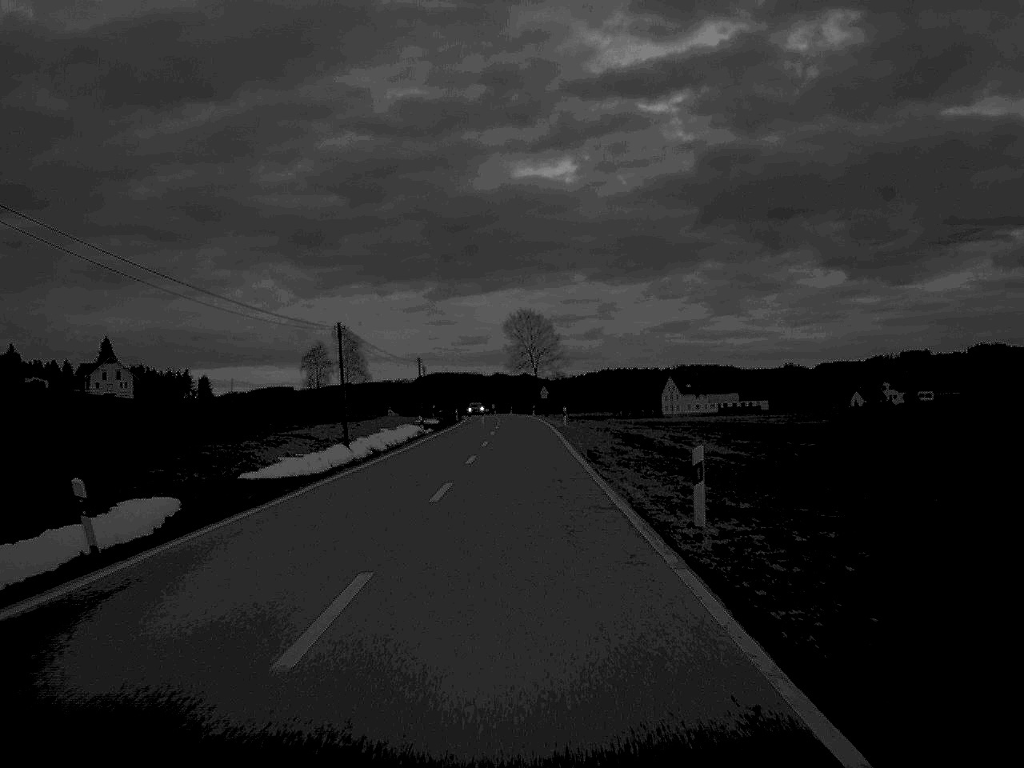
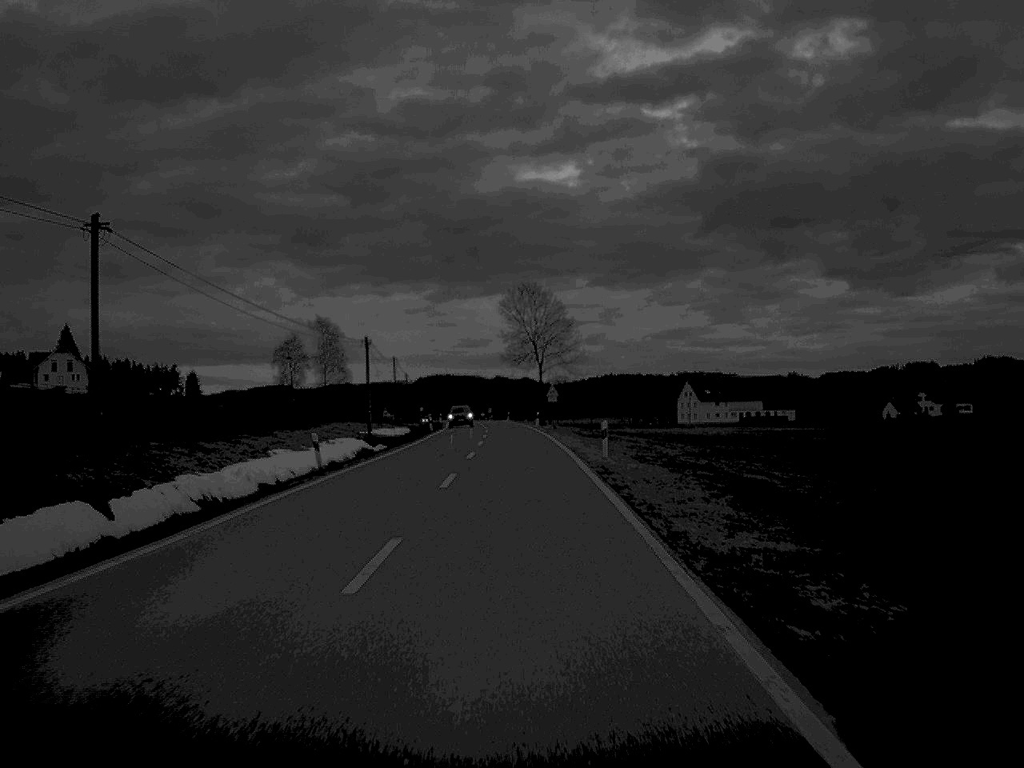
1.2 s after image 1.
(0.0, +33.1) m; 0°
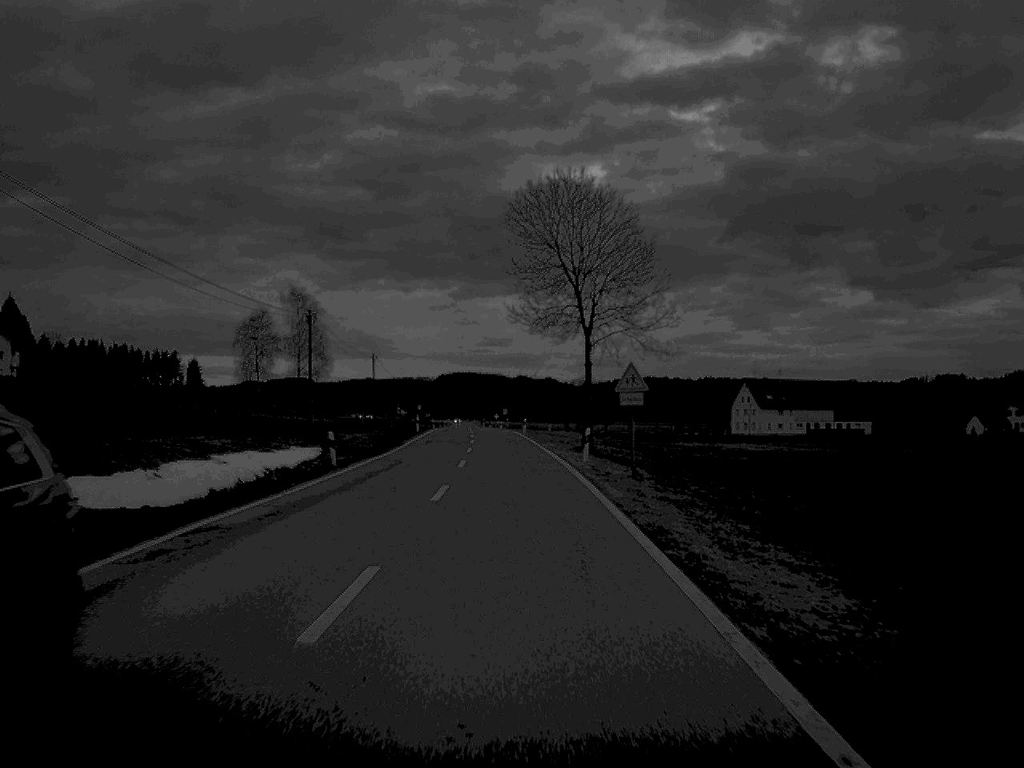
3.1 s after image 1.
(-0.3, +50.6) m; -1°
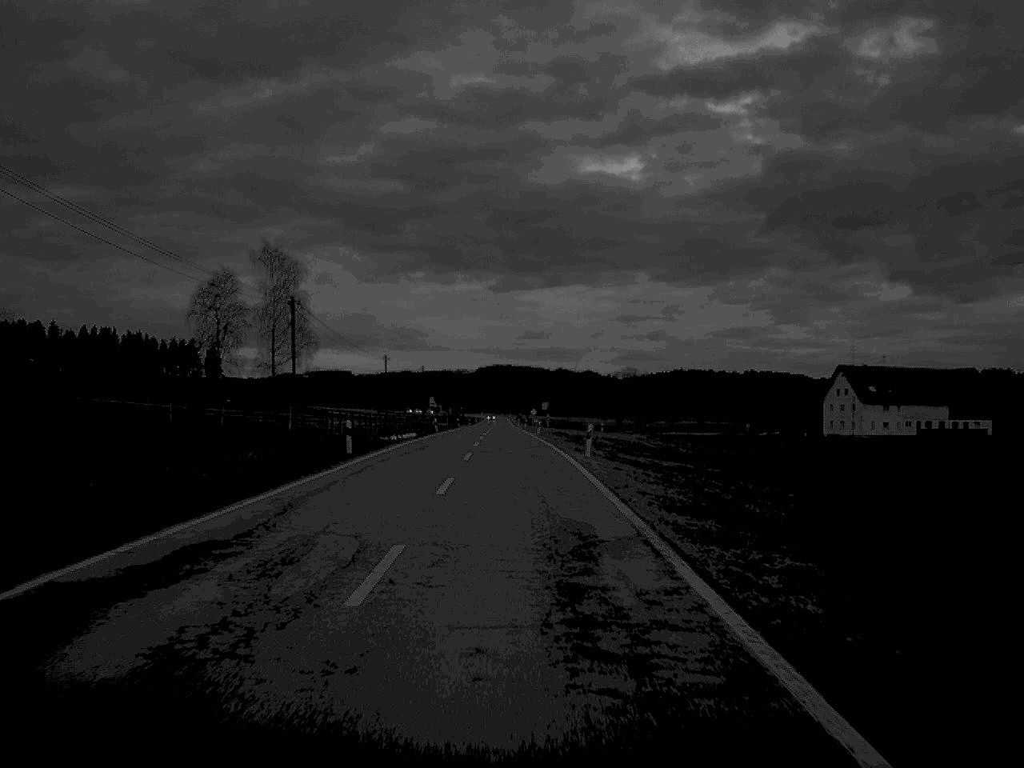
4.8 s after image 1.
(-0.7, +47.9) m; -2°
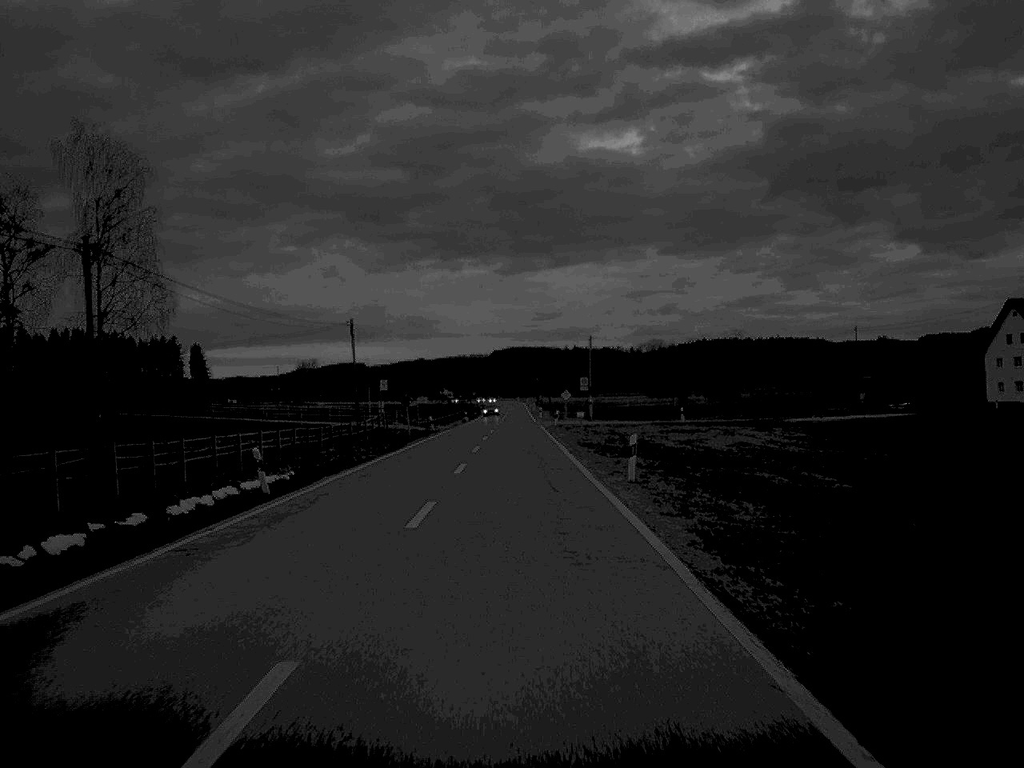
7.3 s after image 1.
(-0.7, +67.0) m; -1°
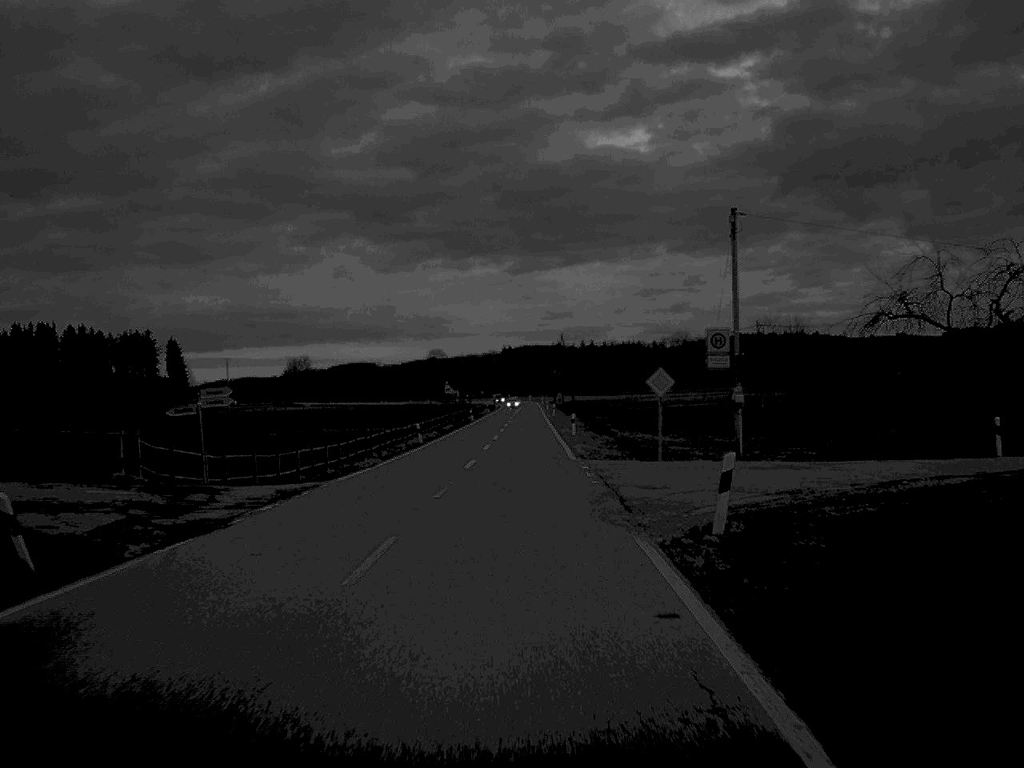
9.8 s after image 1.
(-0.2, +65.7) m; 0°
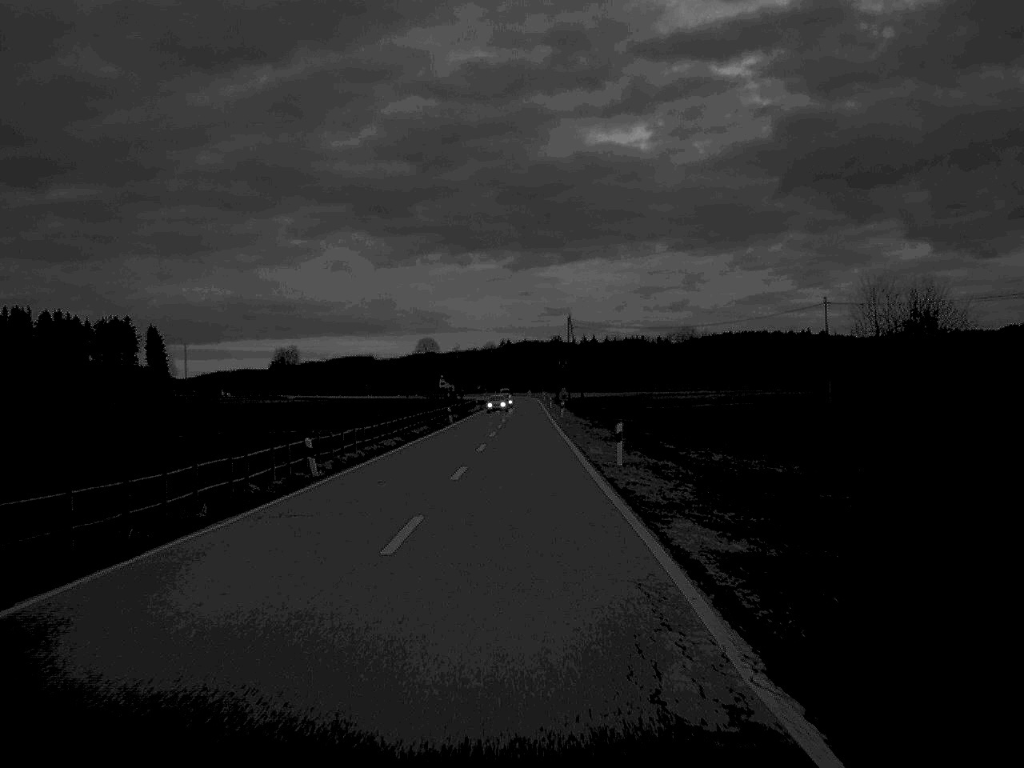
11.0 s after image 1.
(0.0, +30.6) m; 0°
